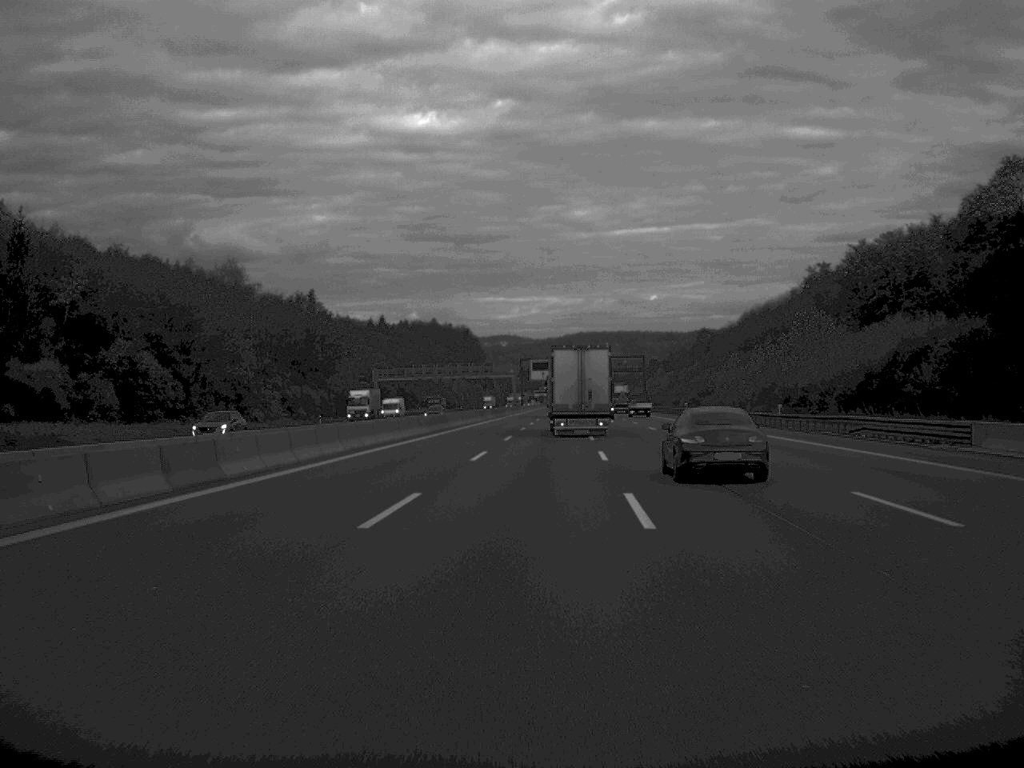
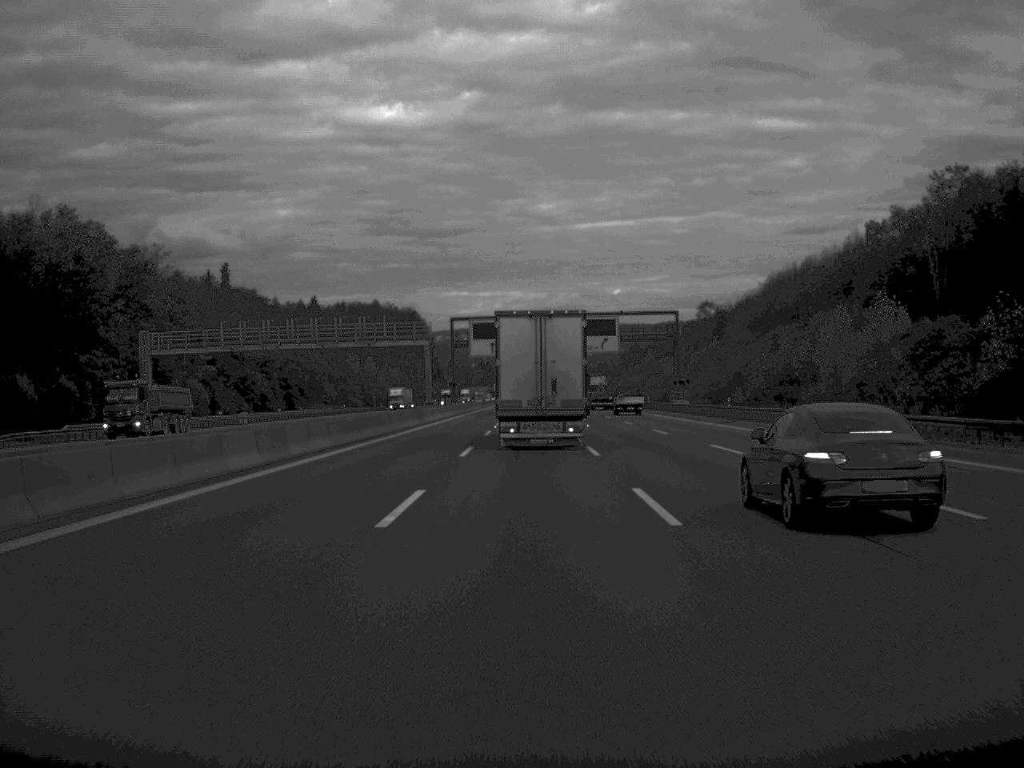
(+2.6, +107.3) m; +2°
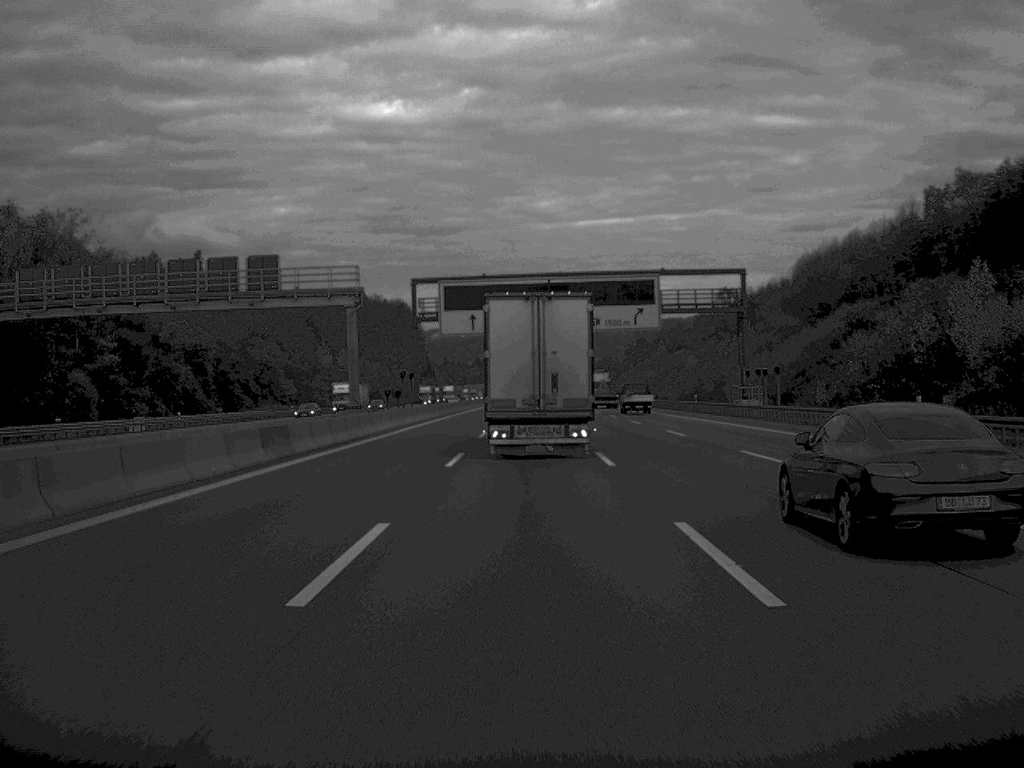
(0.0, +41.3) m; 0°
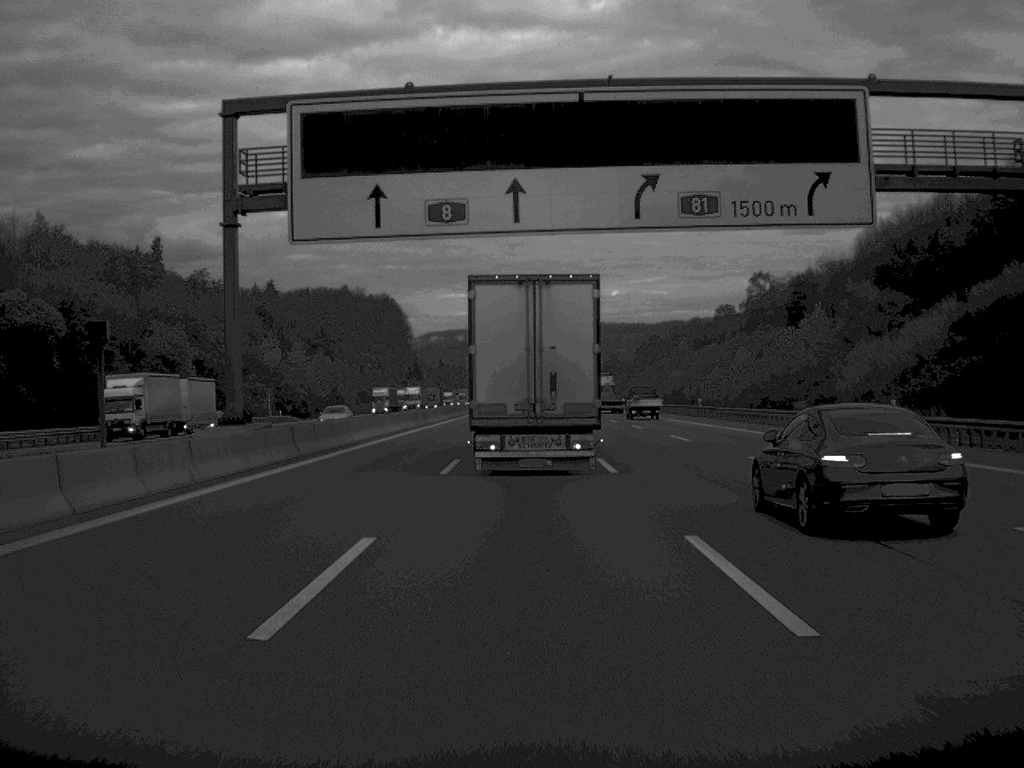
(+0.1, +54.7) m; 0°
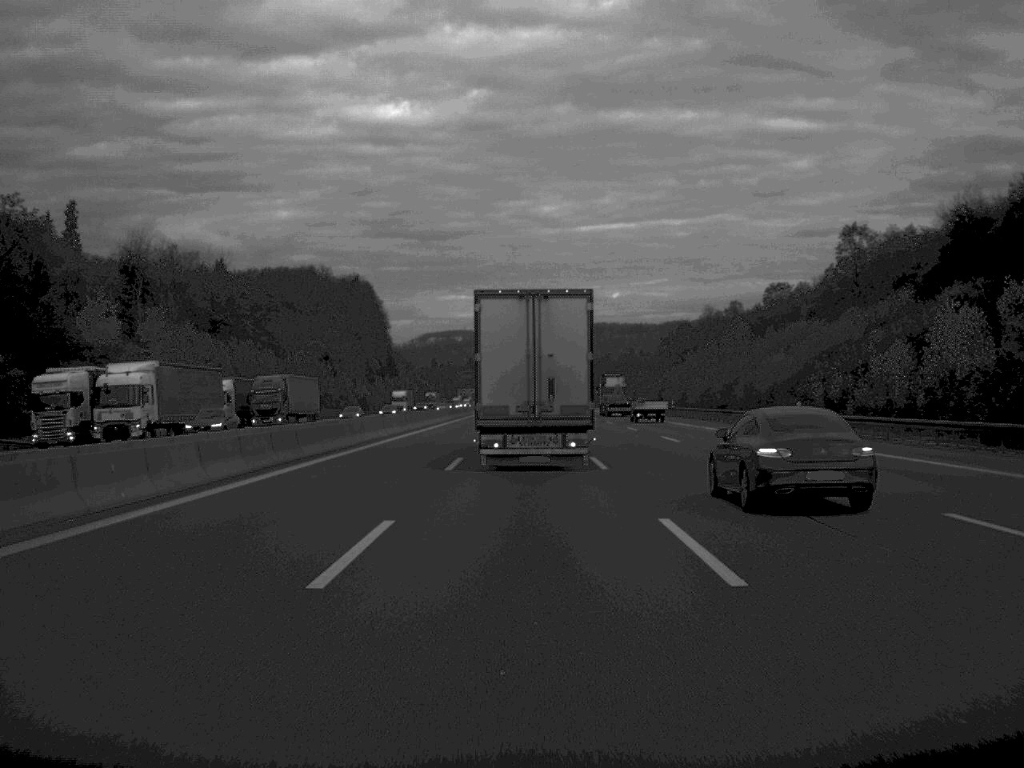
(0.0, +86.7) m; 0°
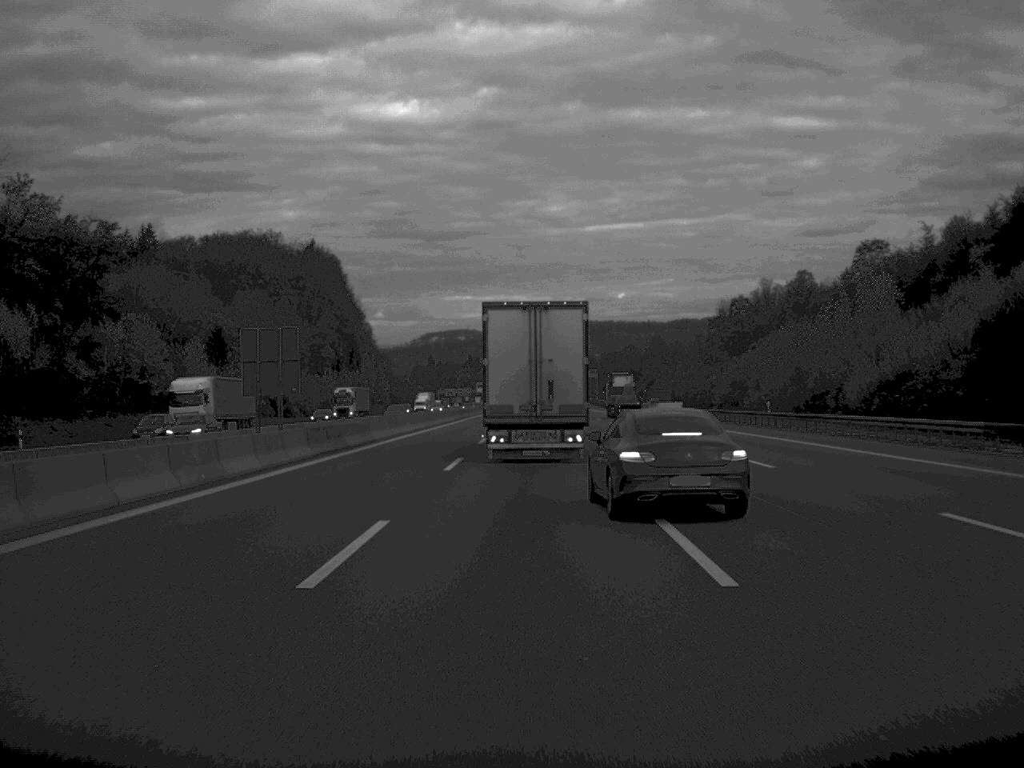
(+0.1, +89.4) m; 0°
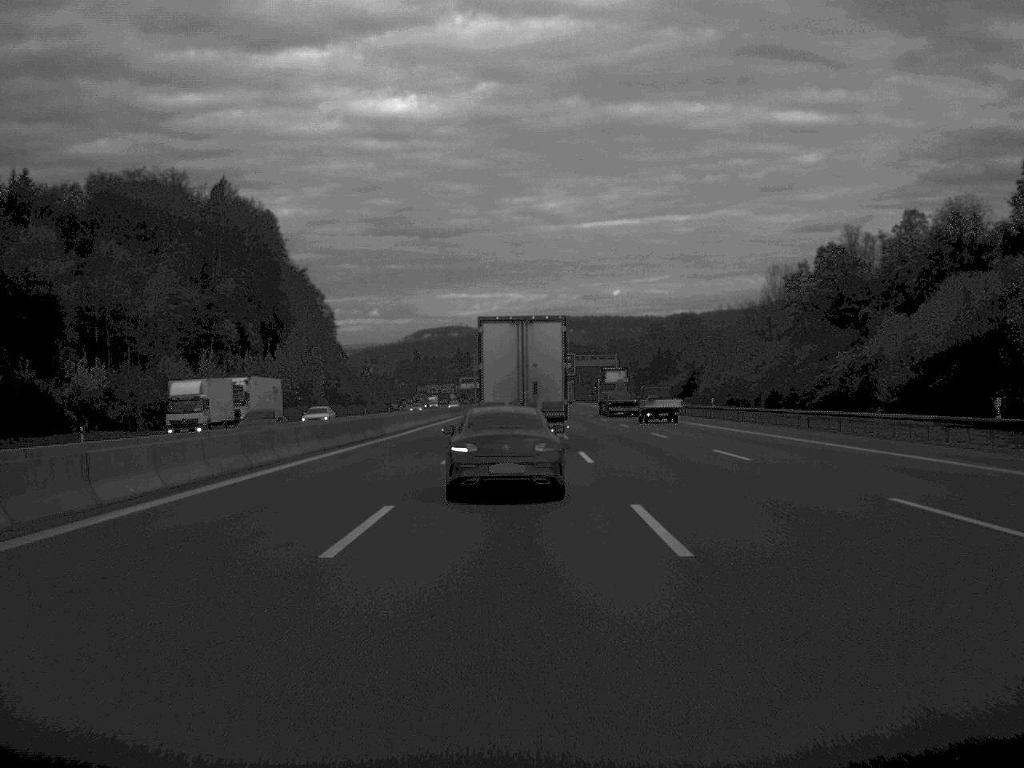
(+0.4, +87.2) m; 0°
